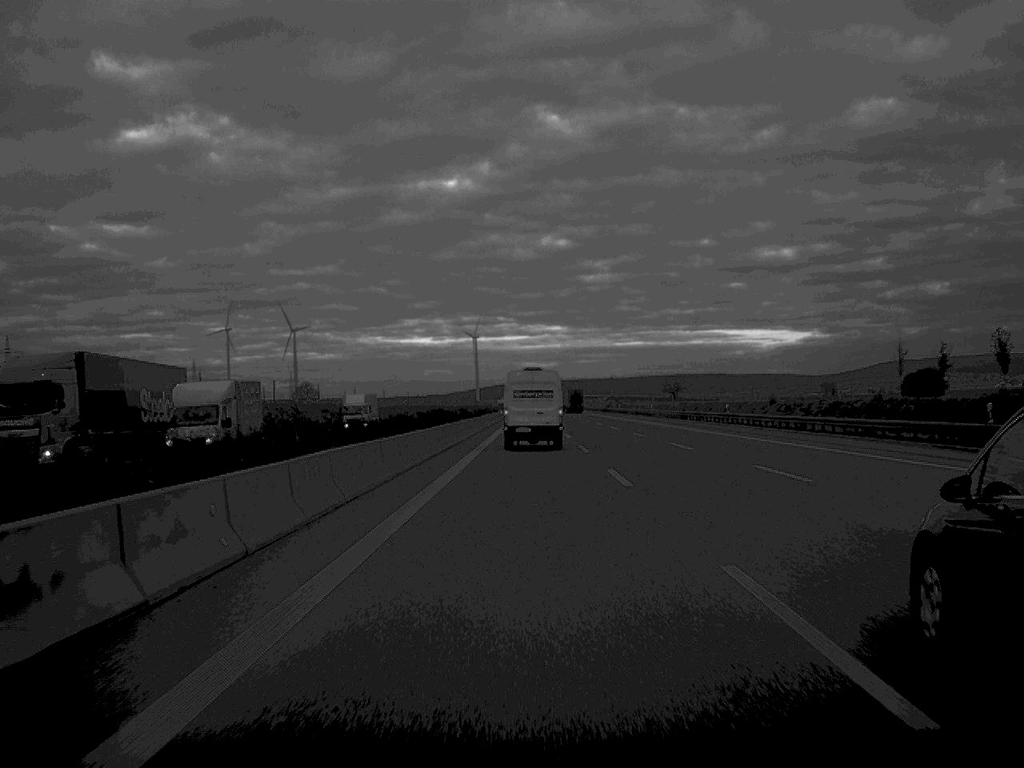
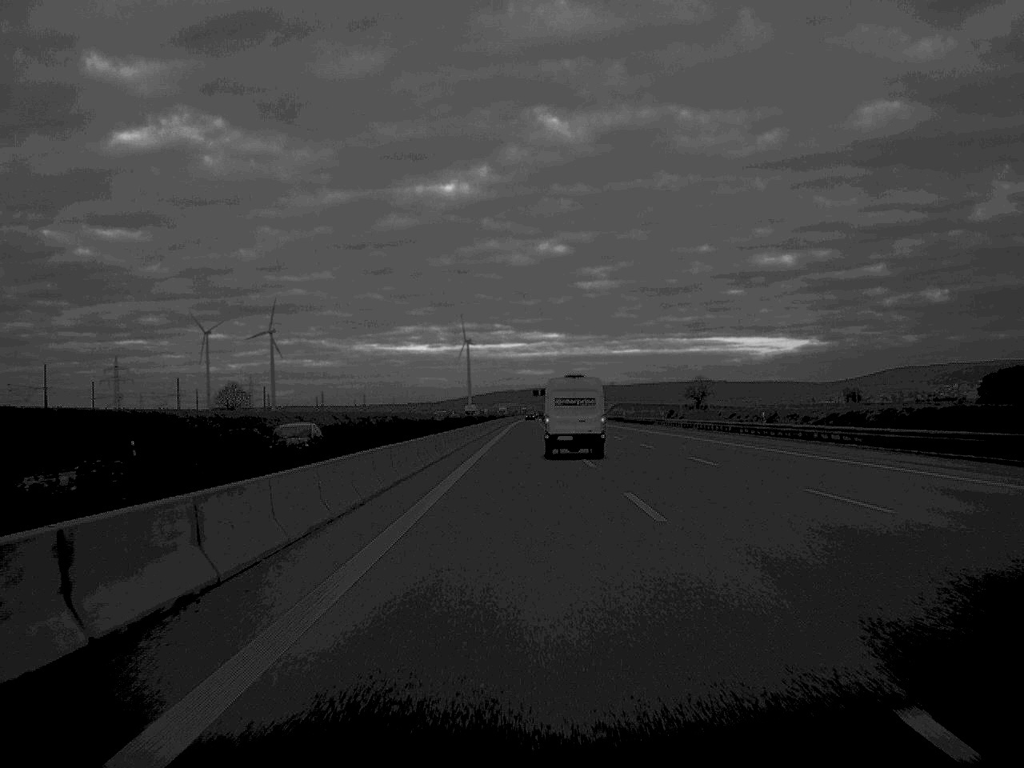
(+0.1, +112.6) m; 0°
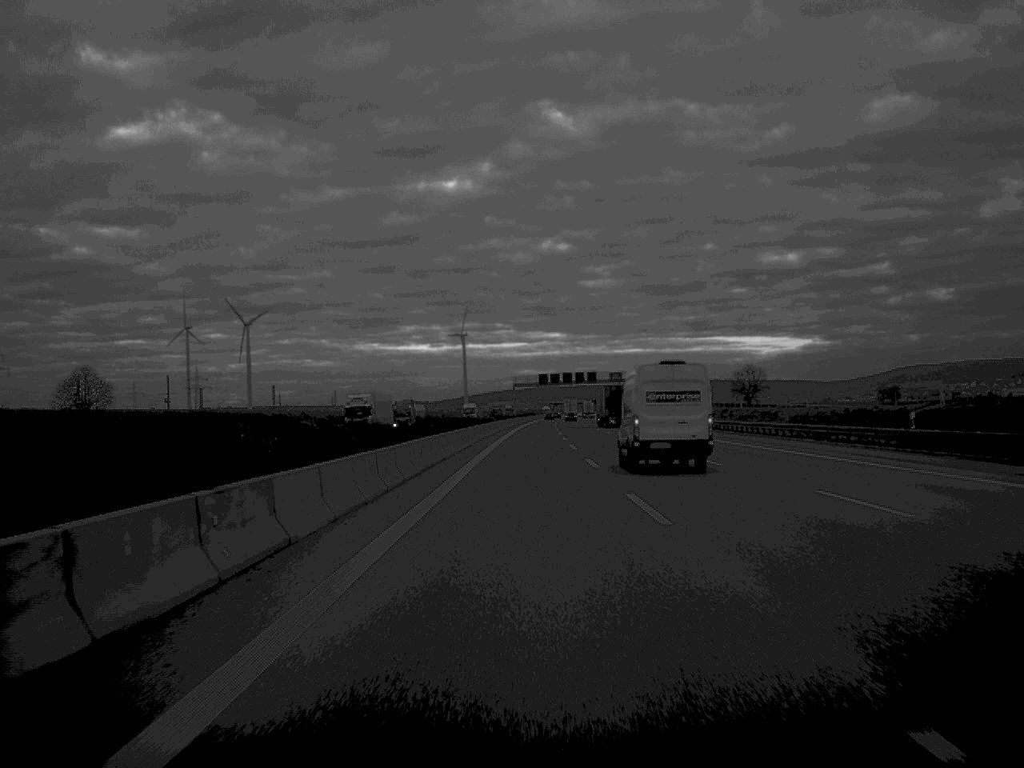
(-0.2, +127.6) m; 0°
